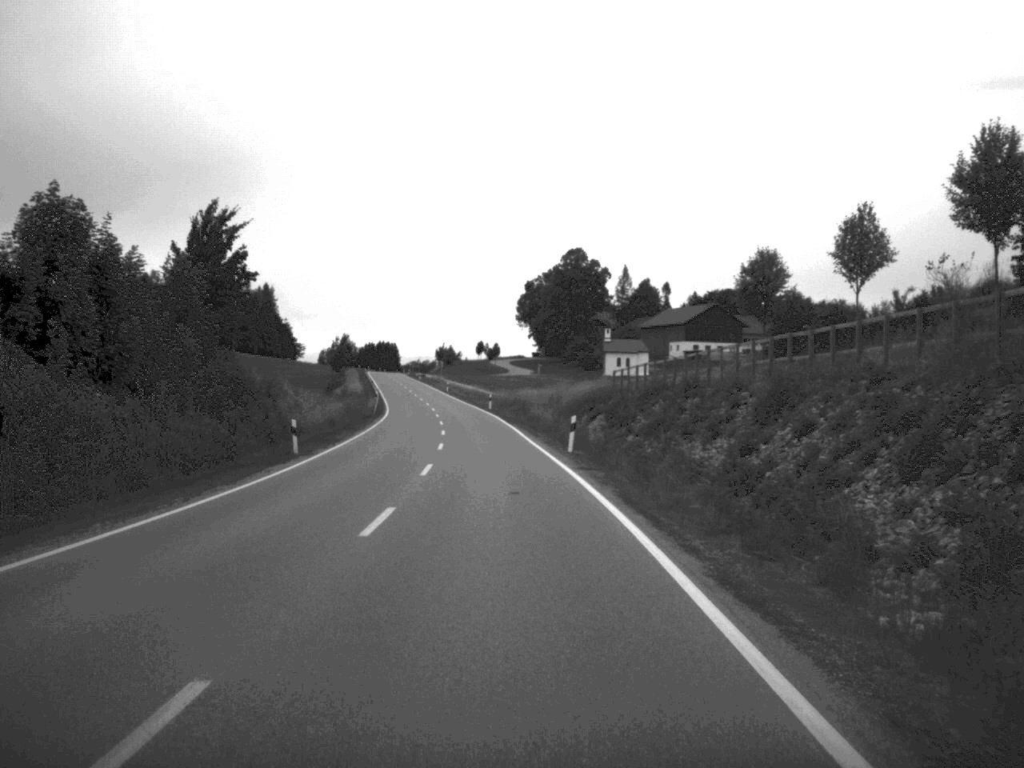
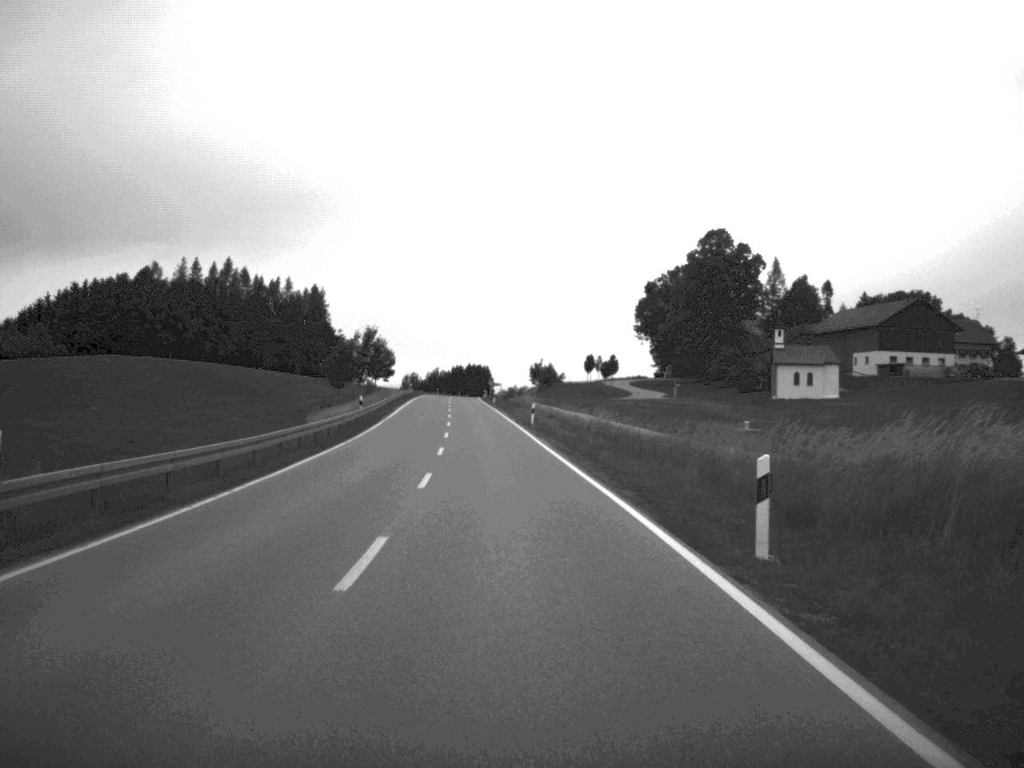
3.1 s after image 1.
(-3.7, +74.5) m; -5°
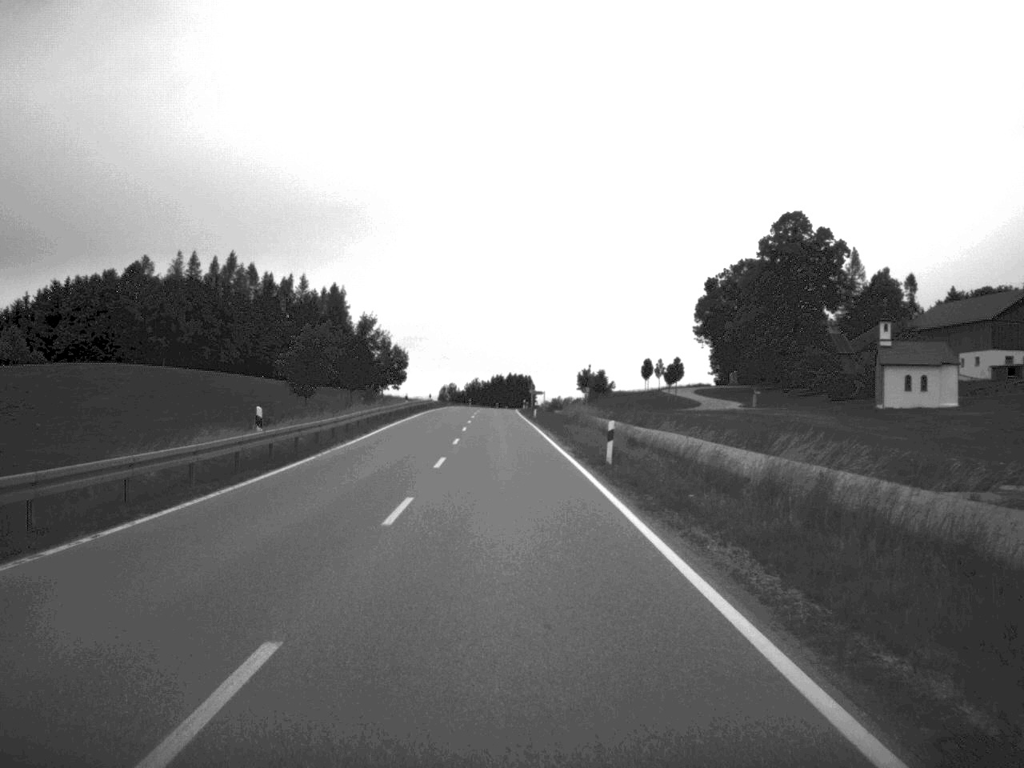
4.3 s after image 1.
(-0.6, +29.8) m; -2°
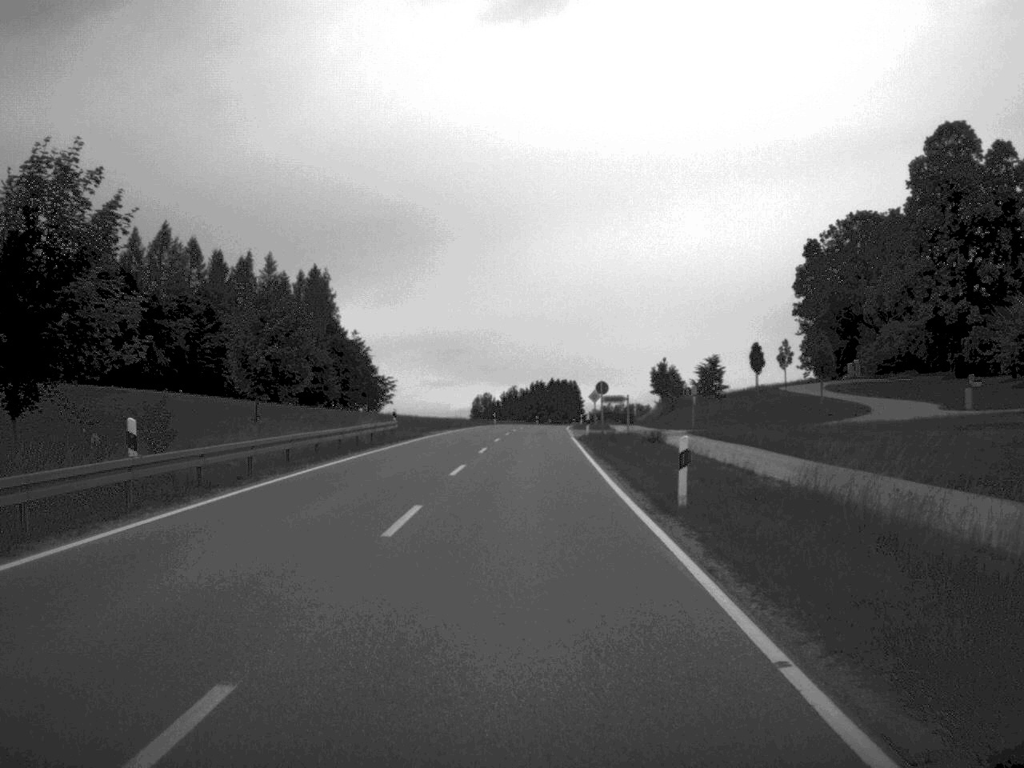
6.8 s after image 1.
(-1.1, +59.7) m; -2°
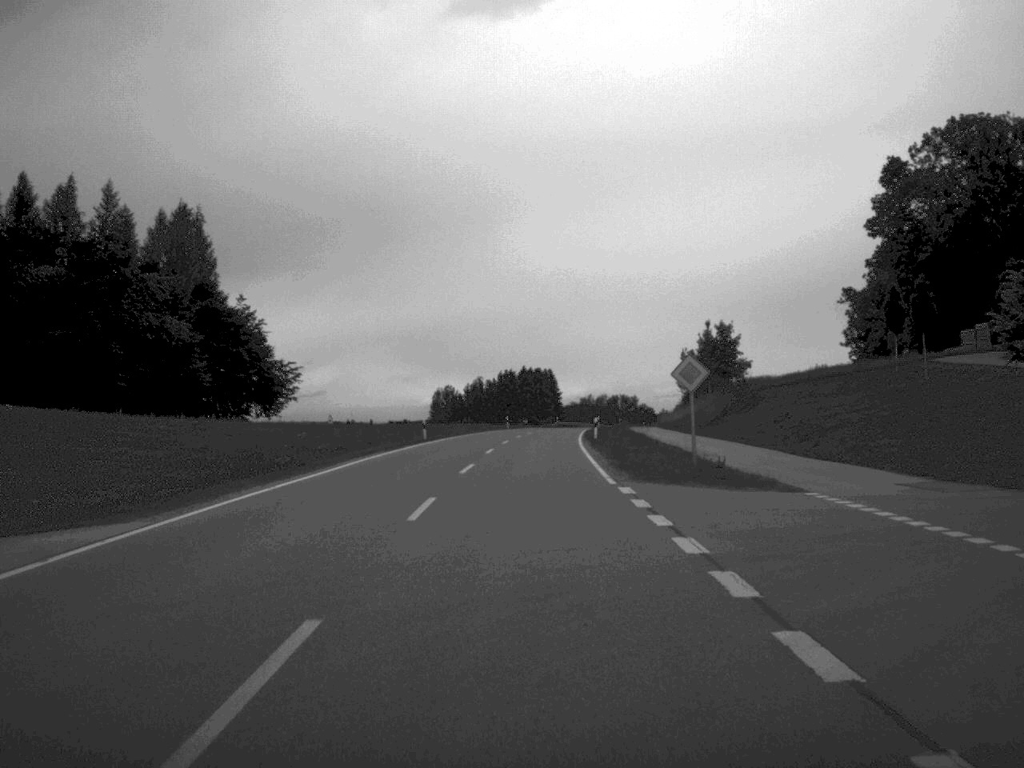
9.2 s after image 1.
(+0.3, +56.7) m; +1°
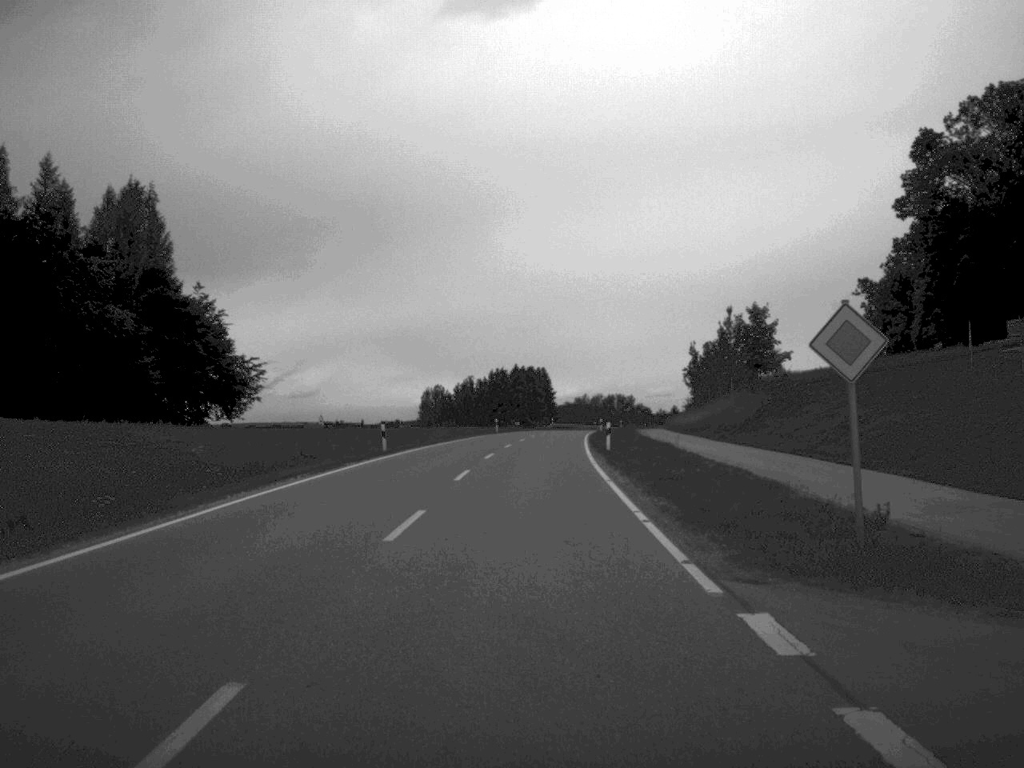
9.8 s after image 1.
(0.0, +13.7) m; 0°
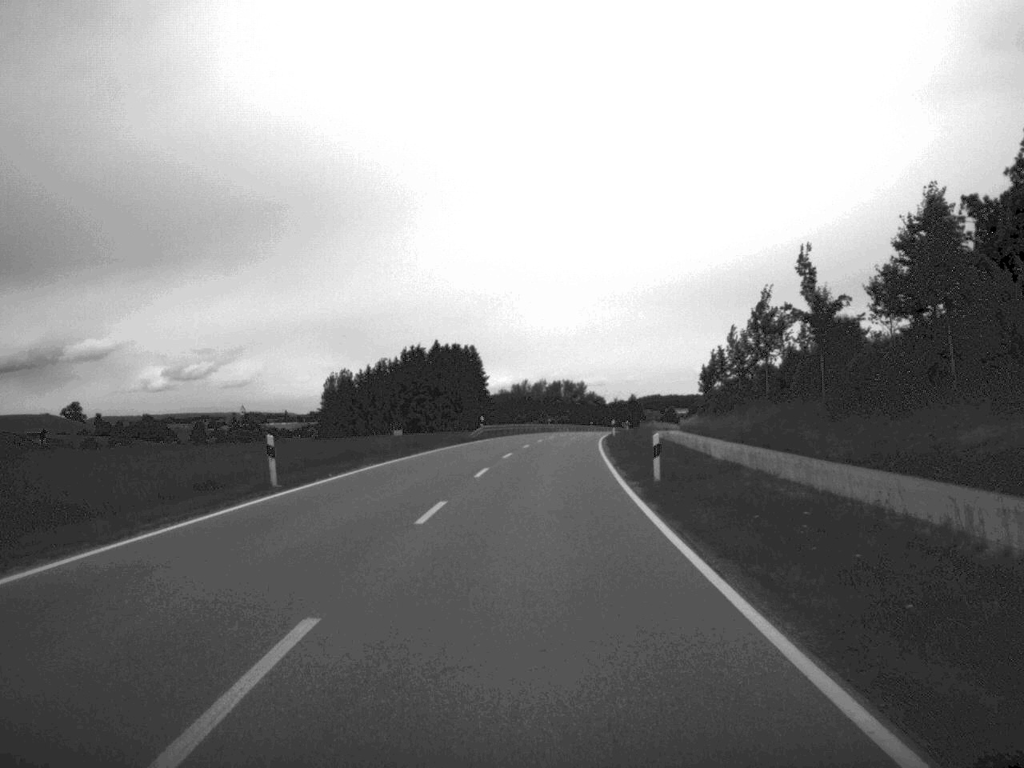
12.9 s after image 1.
(+1.4, +68.1) m; +3°
